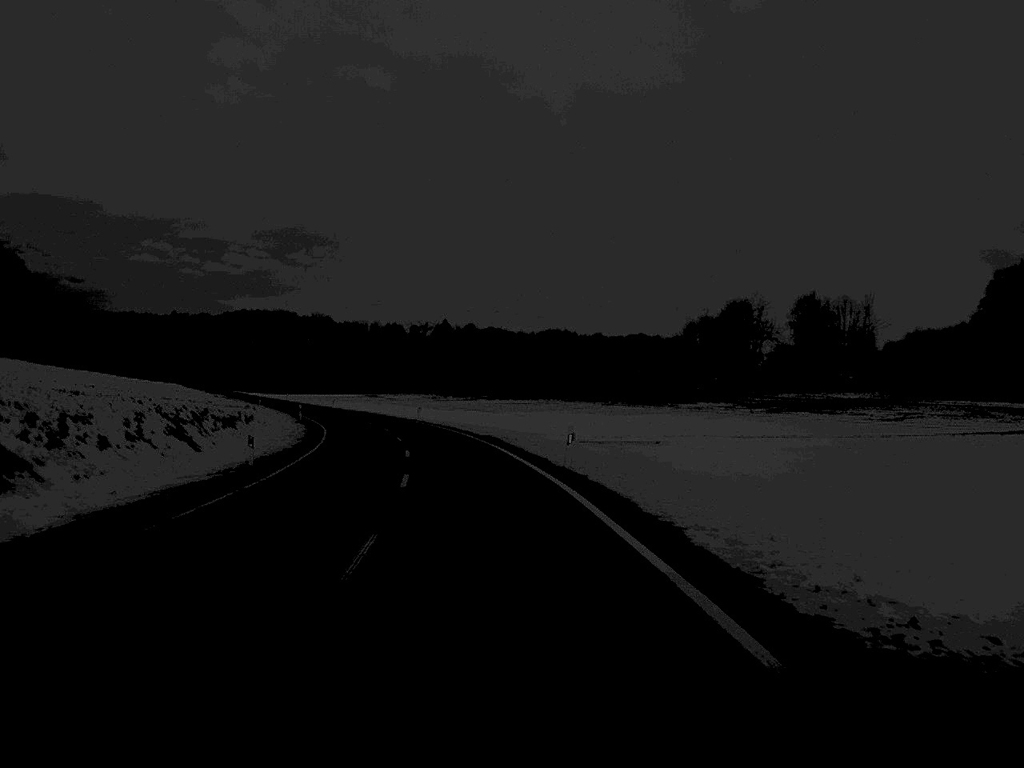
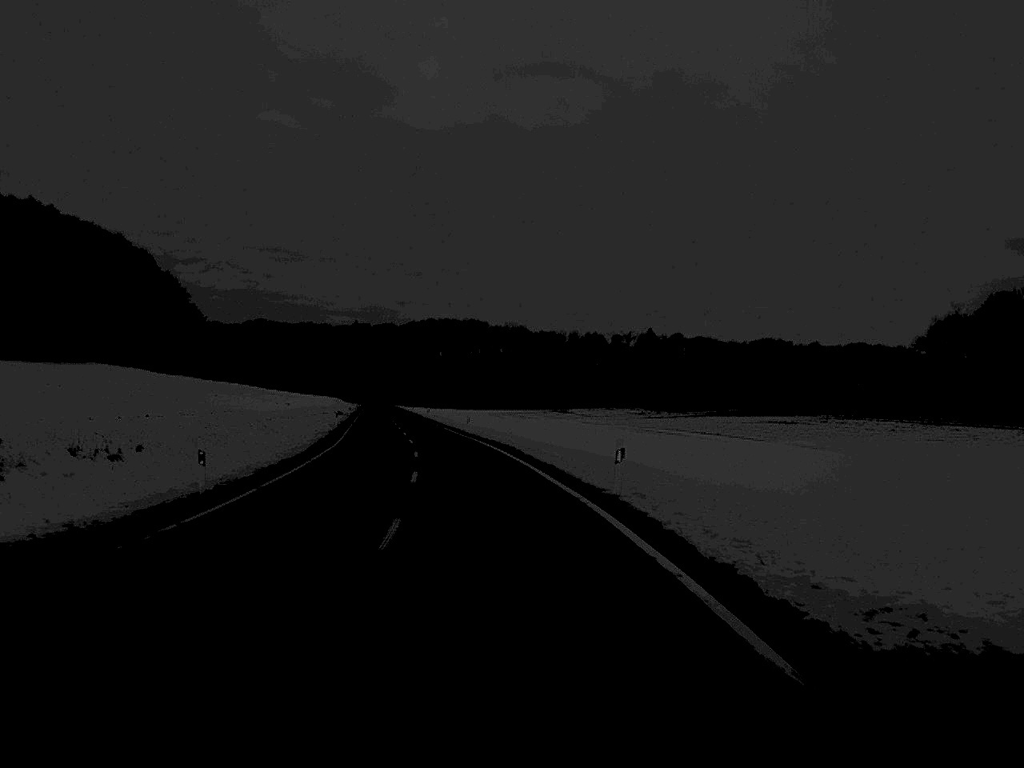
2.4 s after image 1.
(-4.5, +56.7) m; -9°
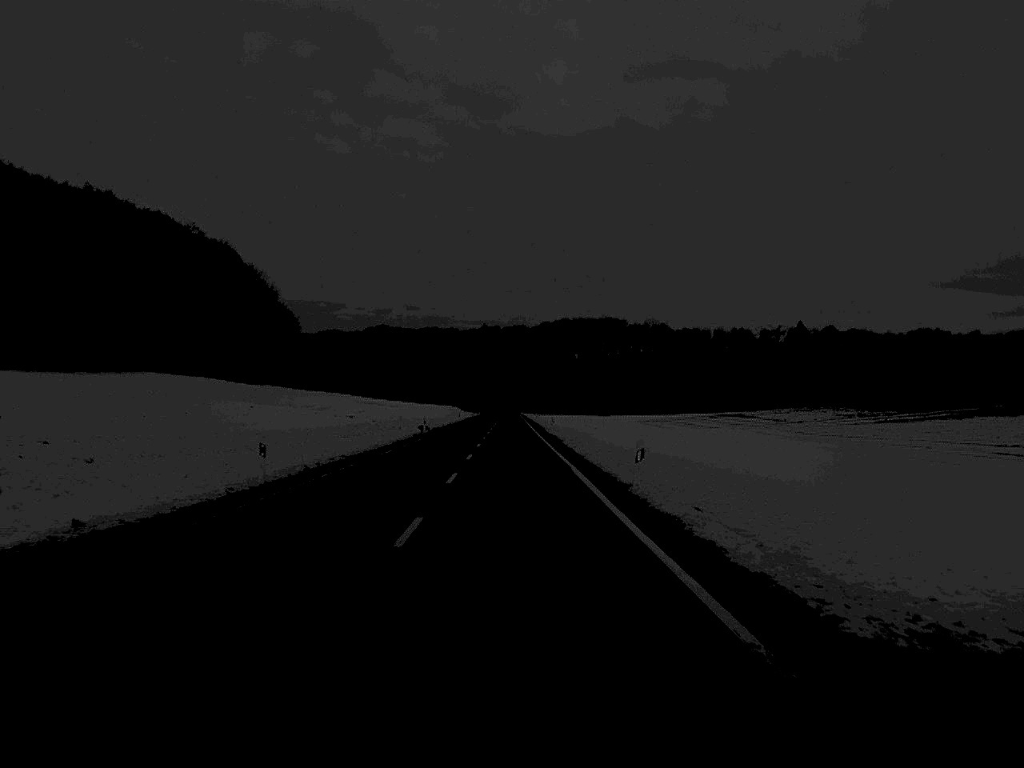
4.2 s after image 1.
(-2.7, +47.3) m; -6°
